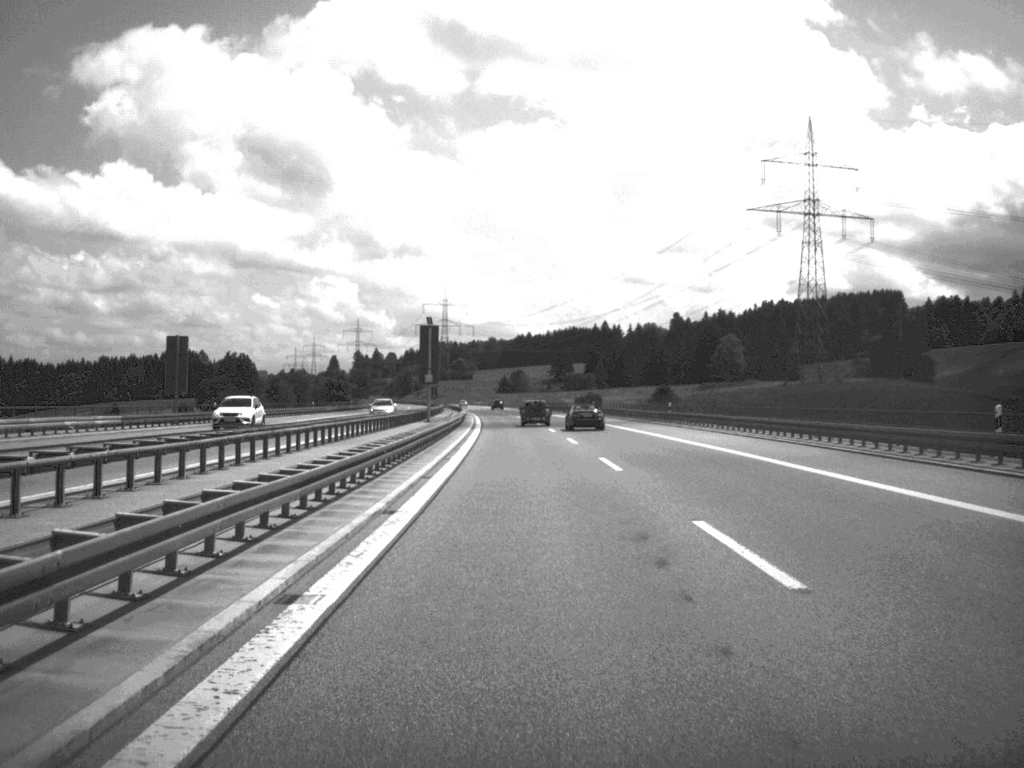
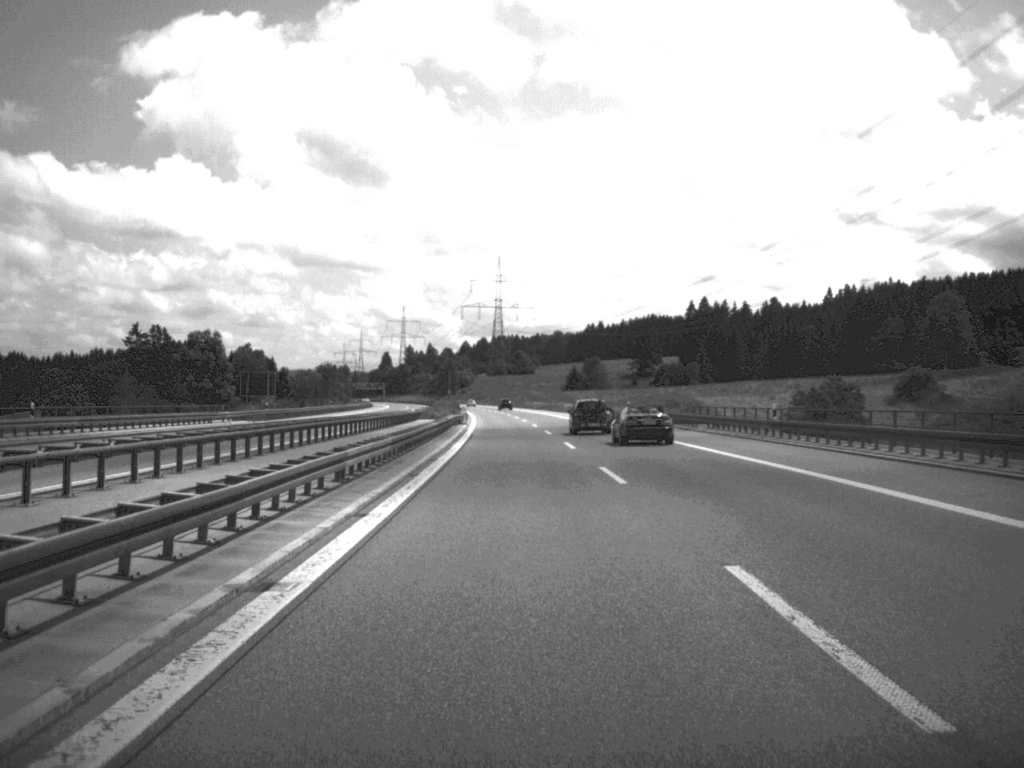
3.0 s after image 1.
(-3.4, +127.9) m; -3°
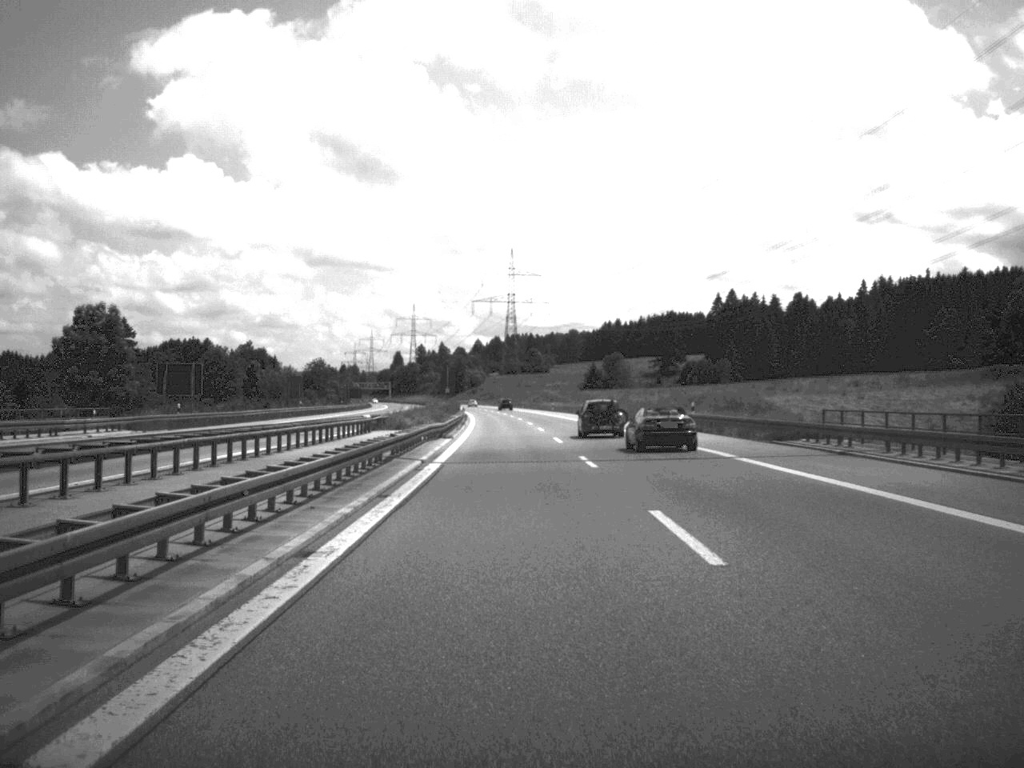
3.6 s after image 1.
(-0.2, +28.9) m; -1°
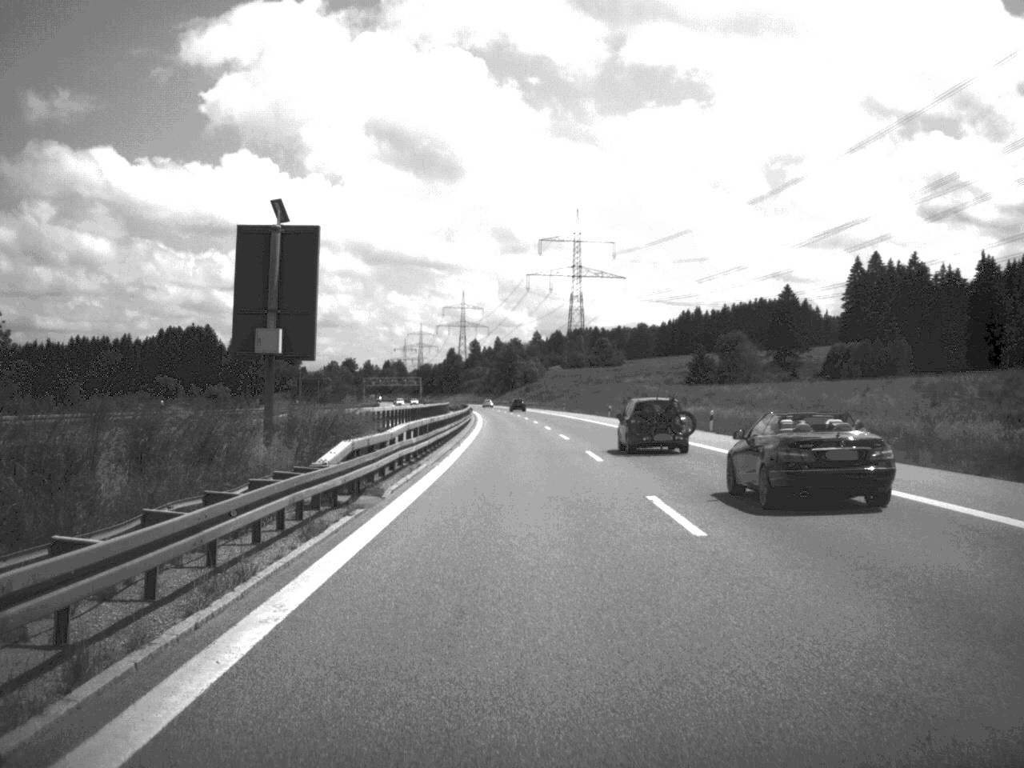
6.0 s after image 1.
(-2.6, +103.7) m; -3°
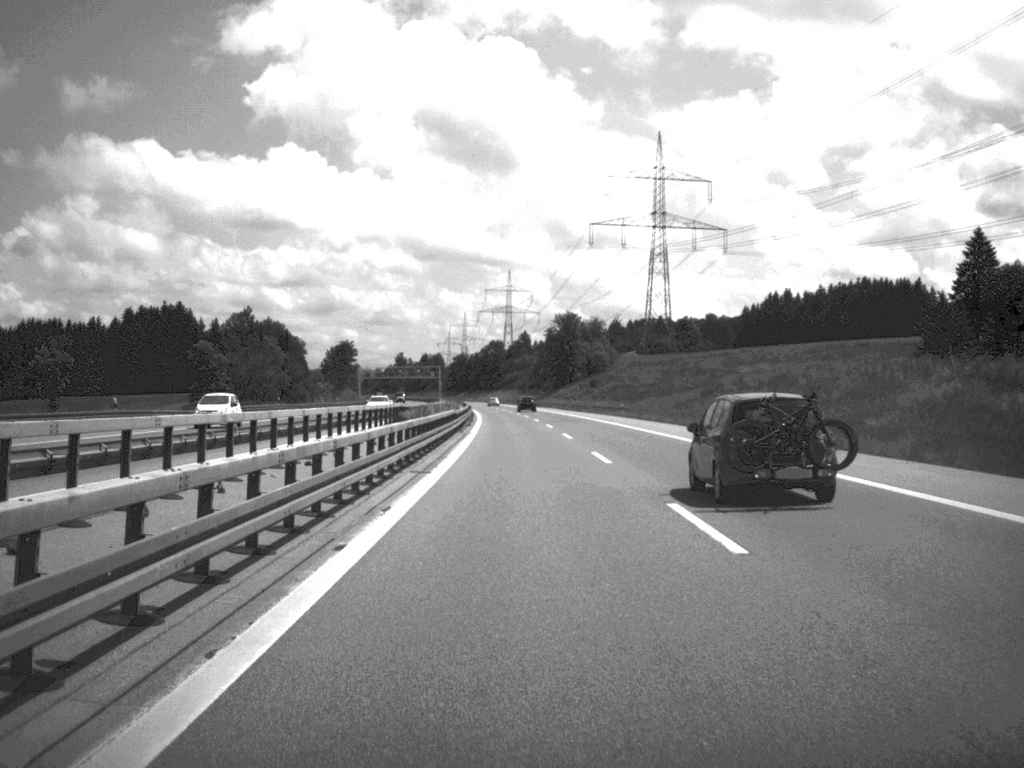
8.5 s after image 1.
(-2.3, +107.5) m; -3°
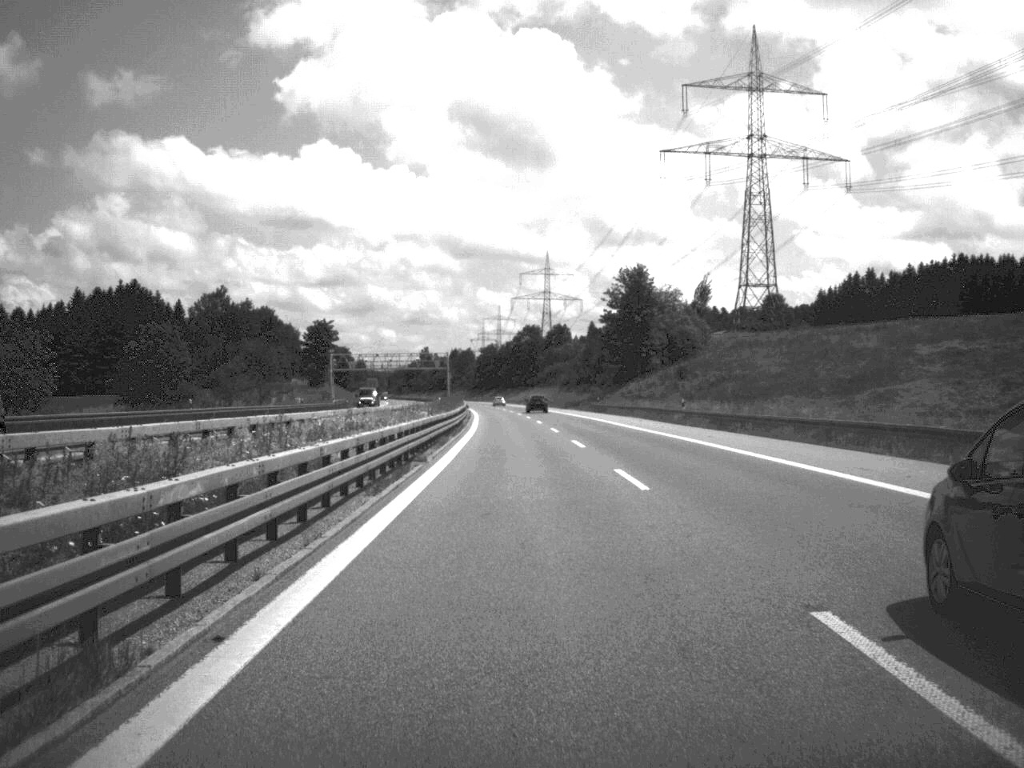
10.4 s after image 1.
(-1.3, +79.6) m; -2°
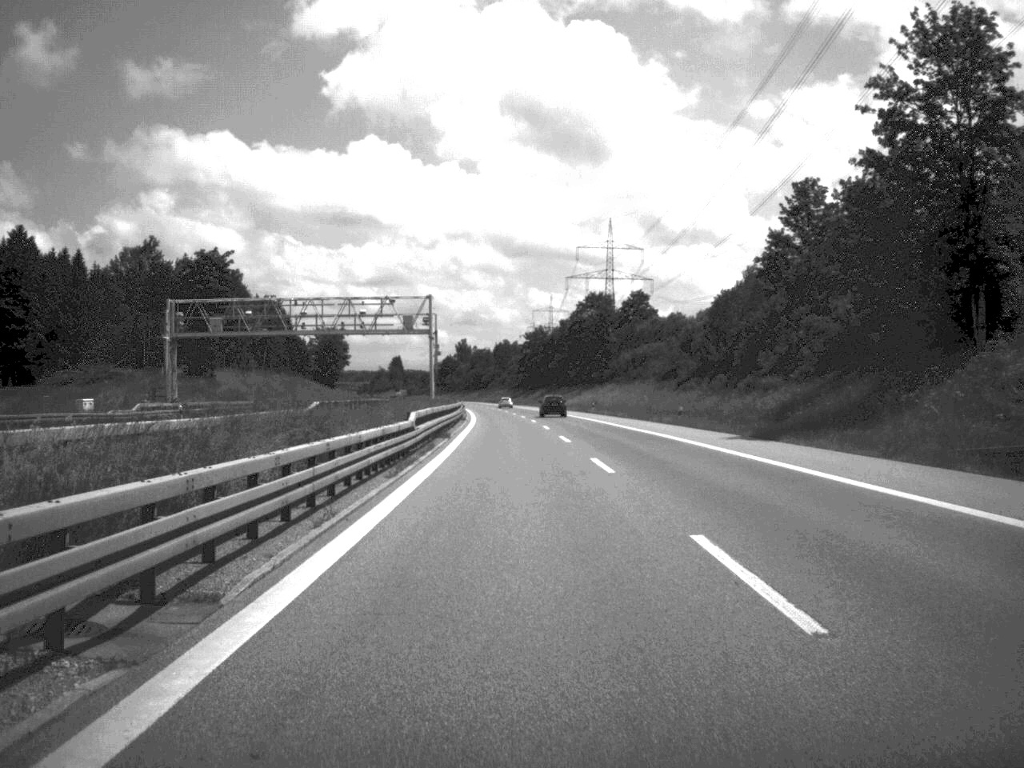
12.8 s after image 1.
(-2.2, +100.7) m; -2°
